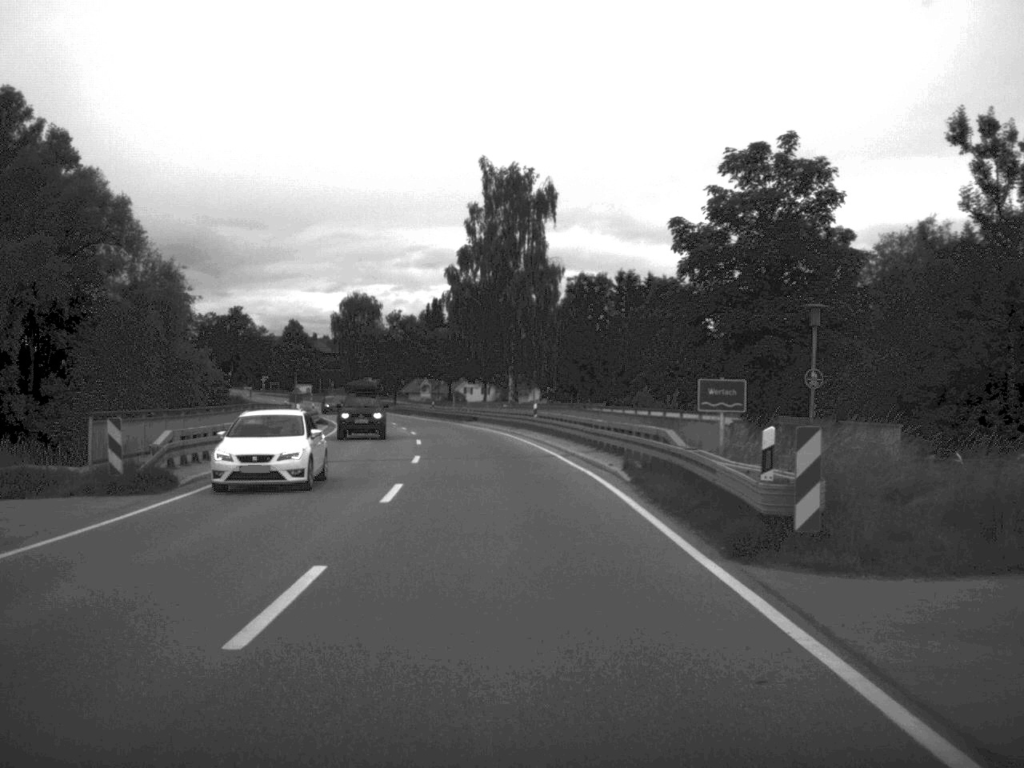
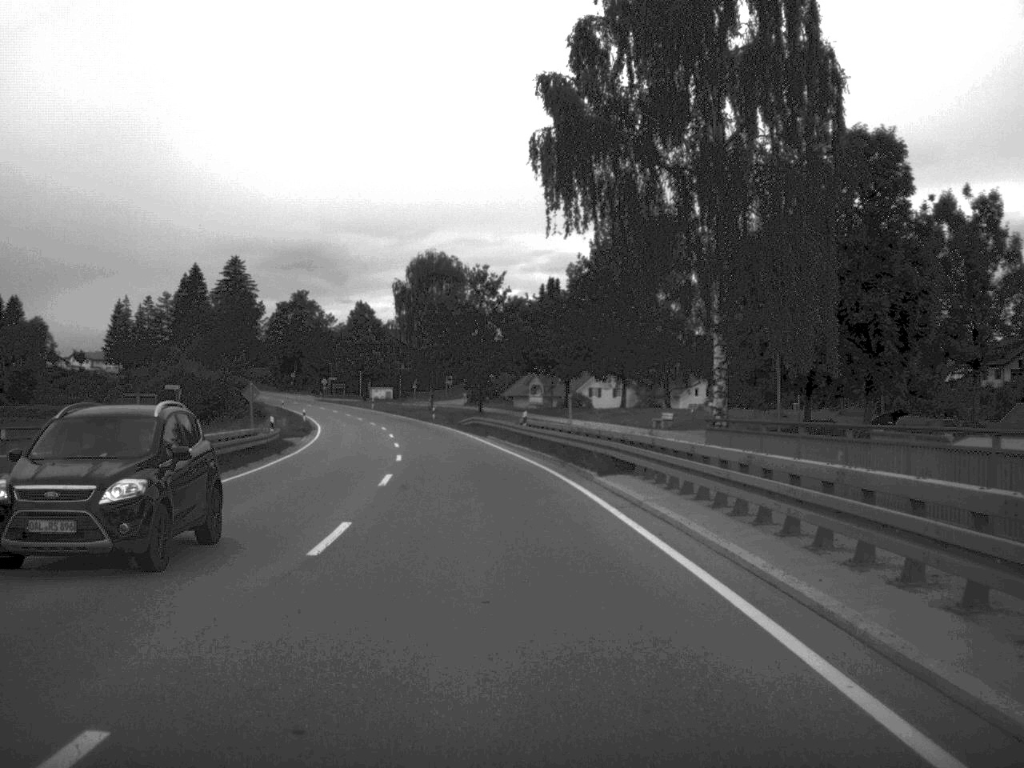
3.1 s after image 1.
(-2.5, +52.8) m; -6°
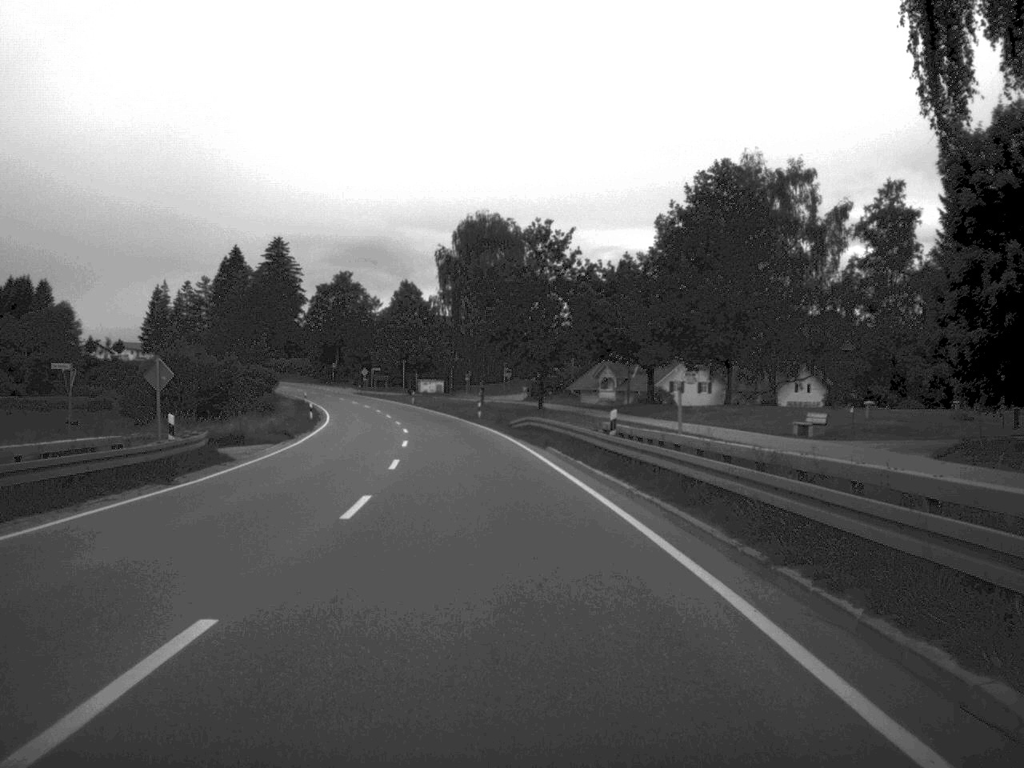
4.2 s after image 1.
(-0.5, +20.8) m; -3°
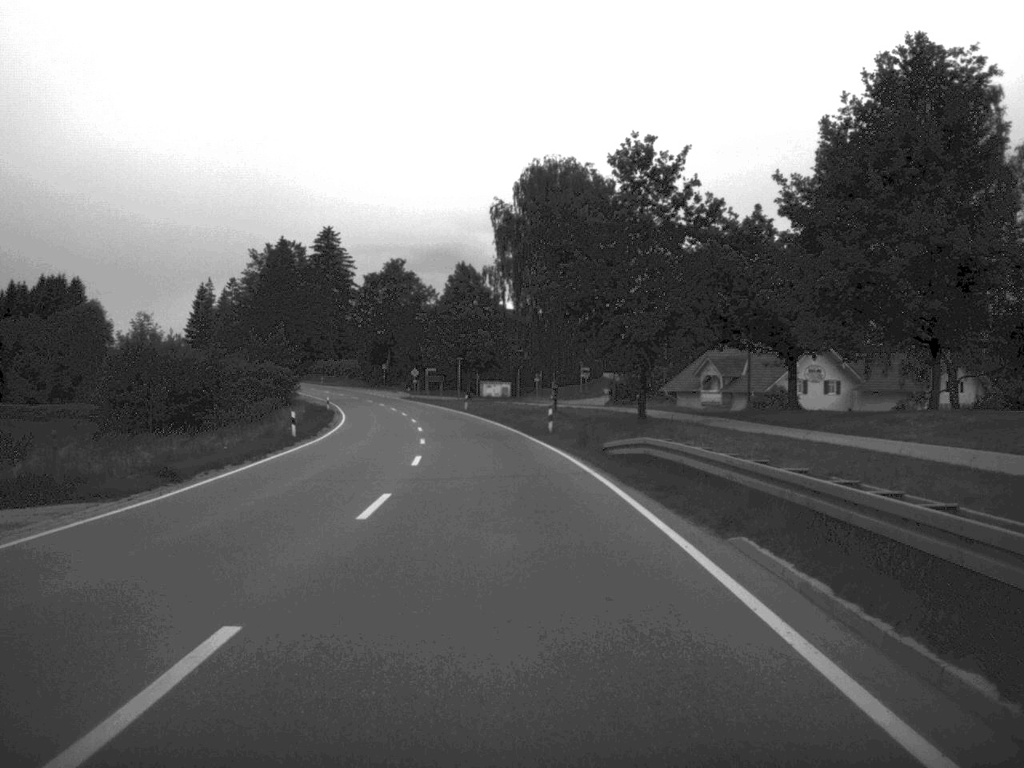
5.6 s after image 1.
(-0.7, +23.8) m; -3°
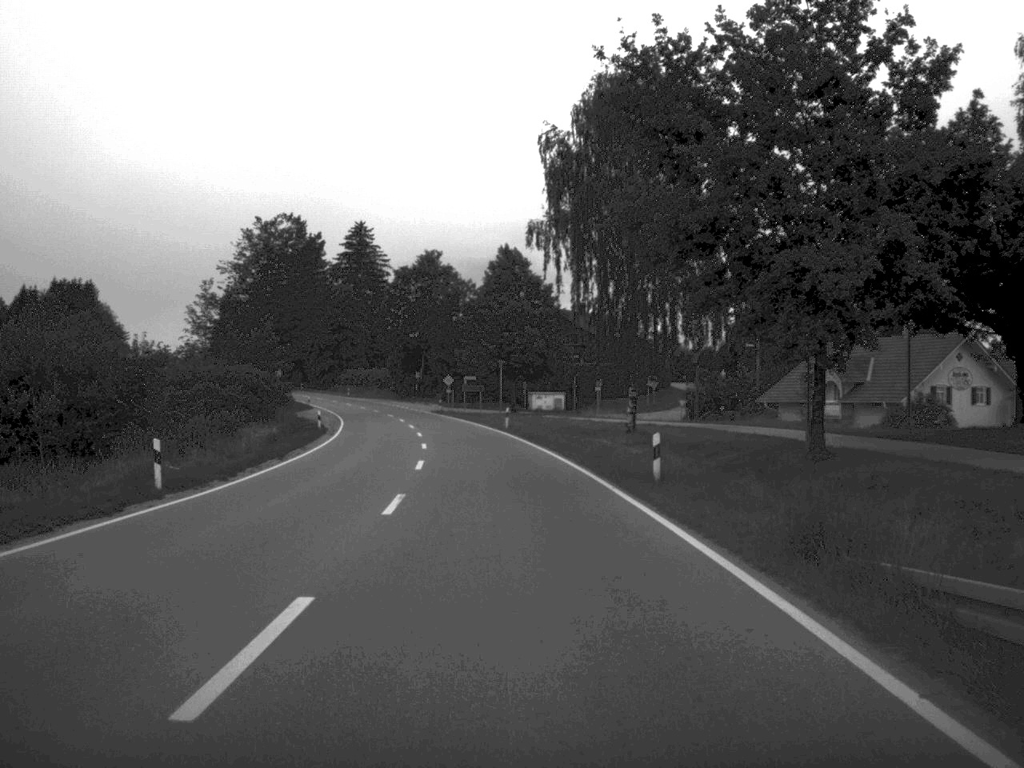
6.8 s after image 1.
(-0.5, +22.1) m; -2°
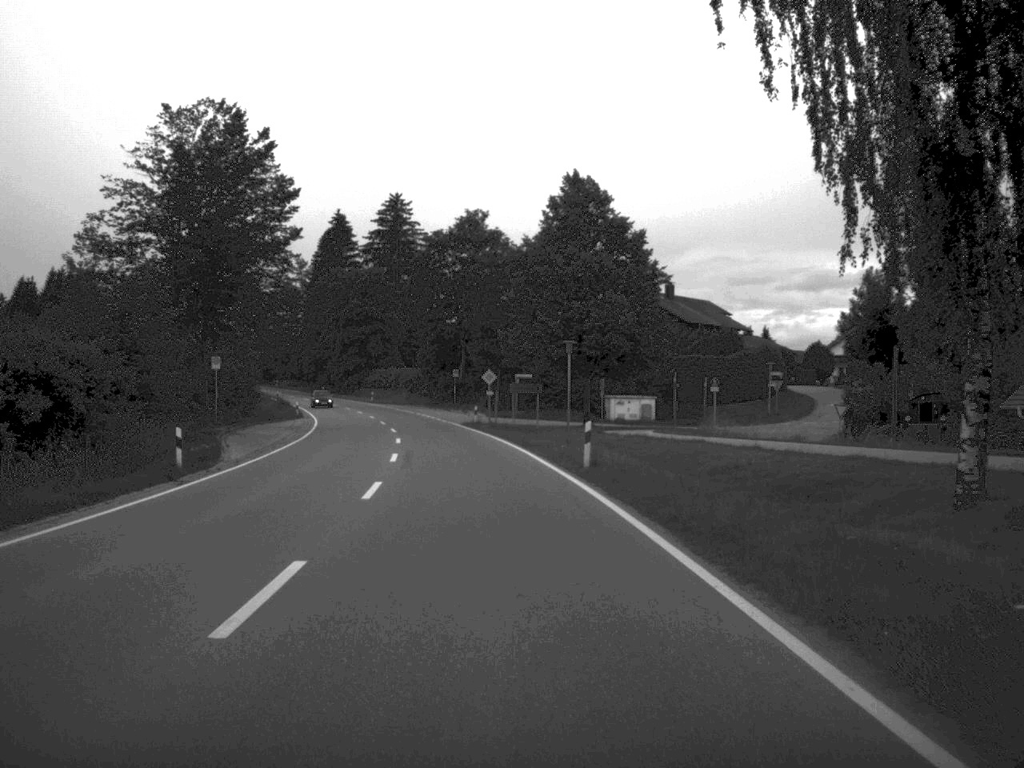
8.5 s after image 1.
(-0.8, +33.4) m; -3°
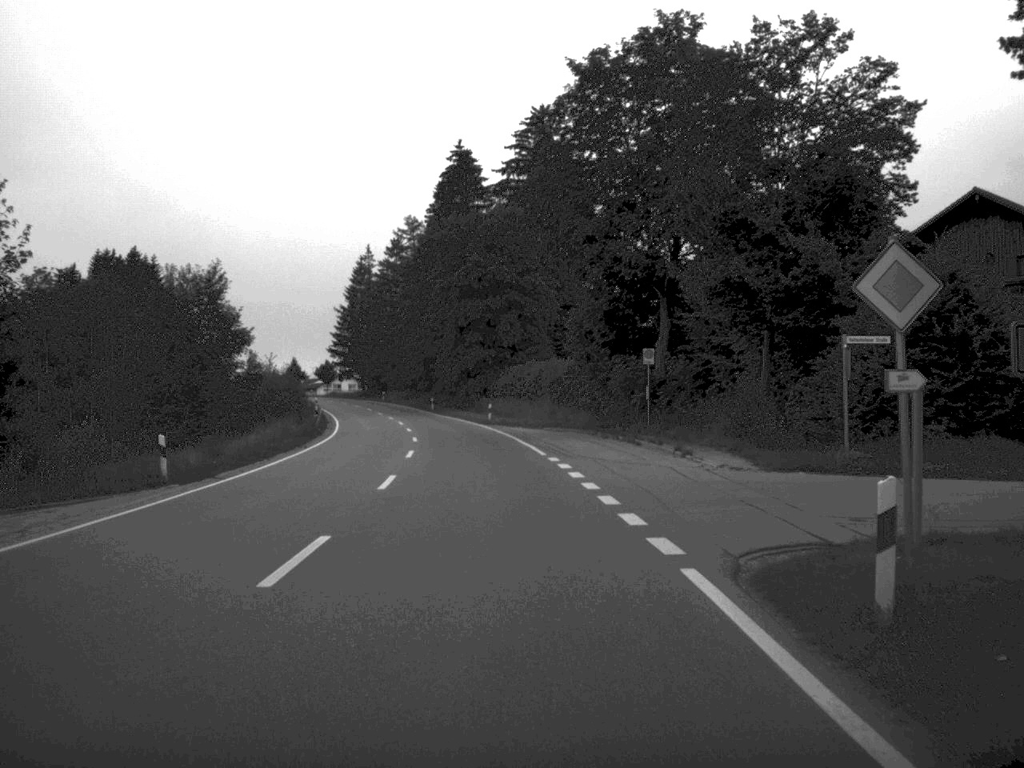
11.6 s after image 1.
(-3.6, +56.5) m; -8°
